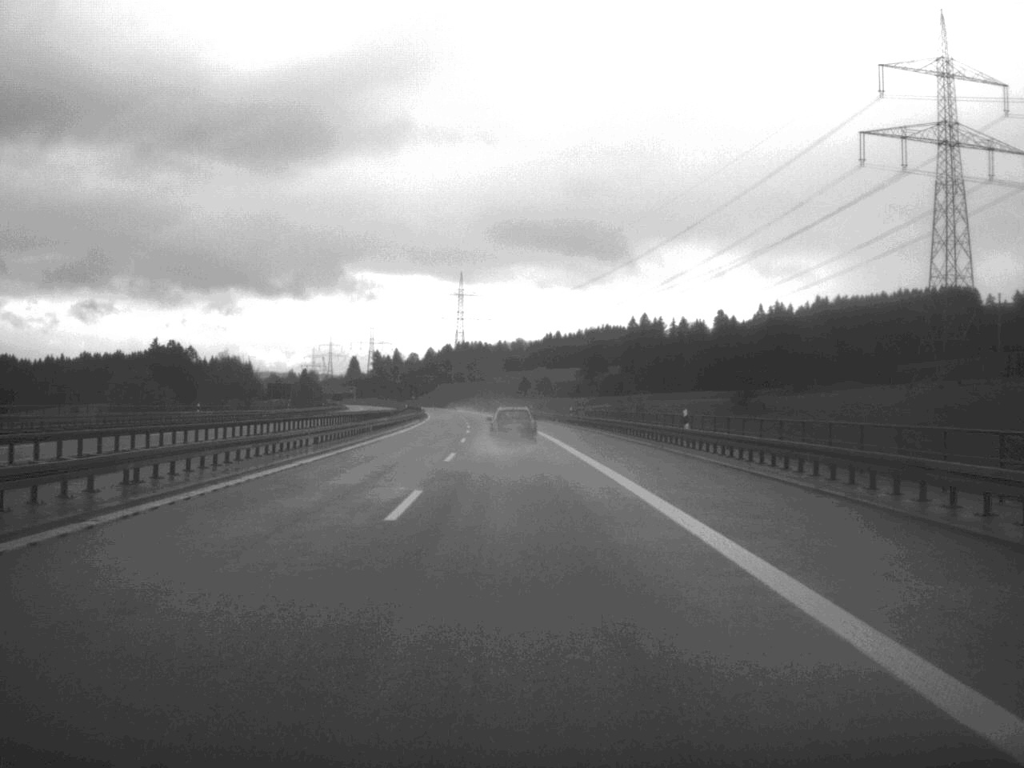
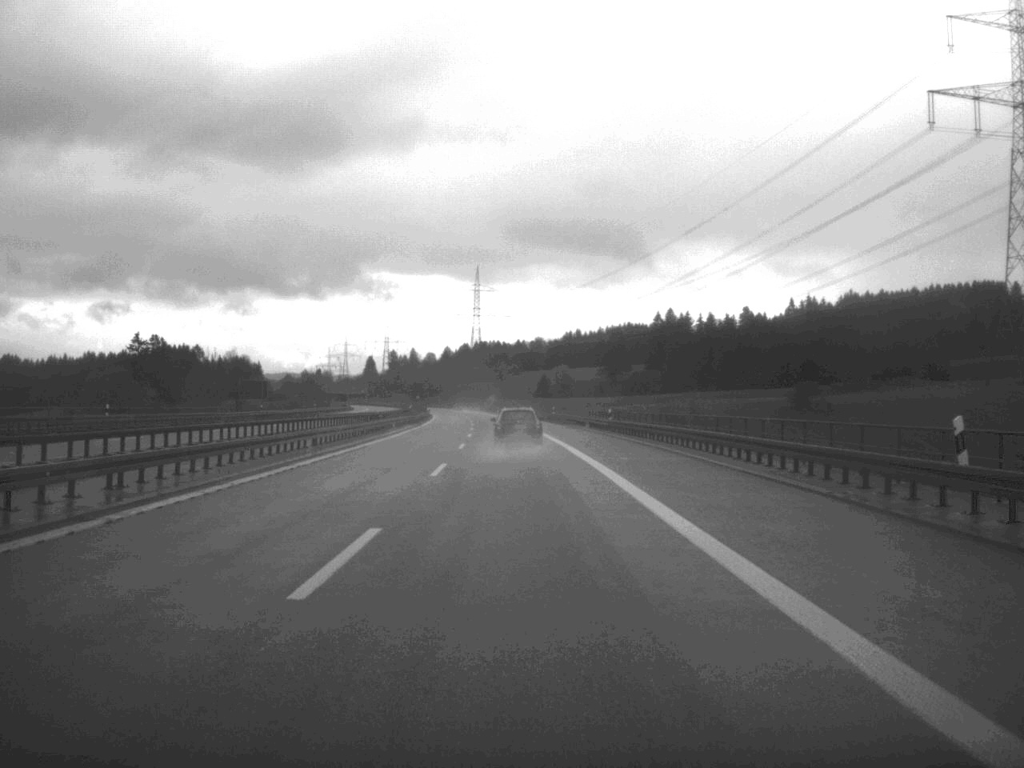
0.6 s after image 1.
(-0.2, +24.6) m; -1°
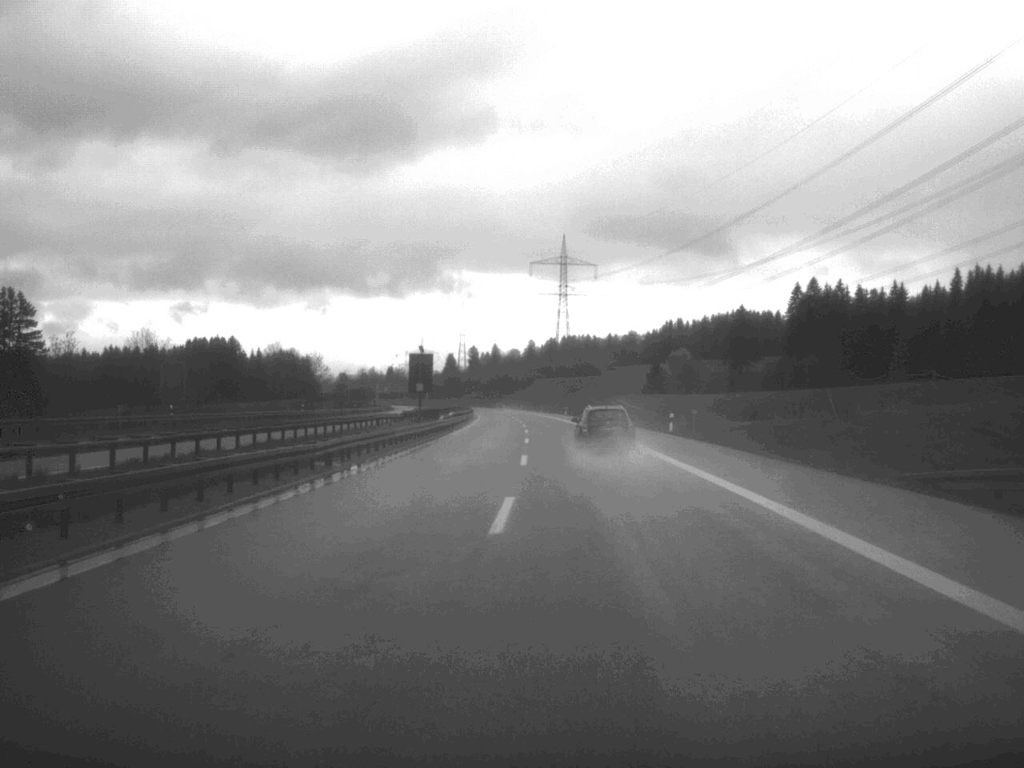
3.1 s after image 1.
(-3.7, +101.4) m; -4°
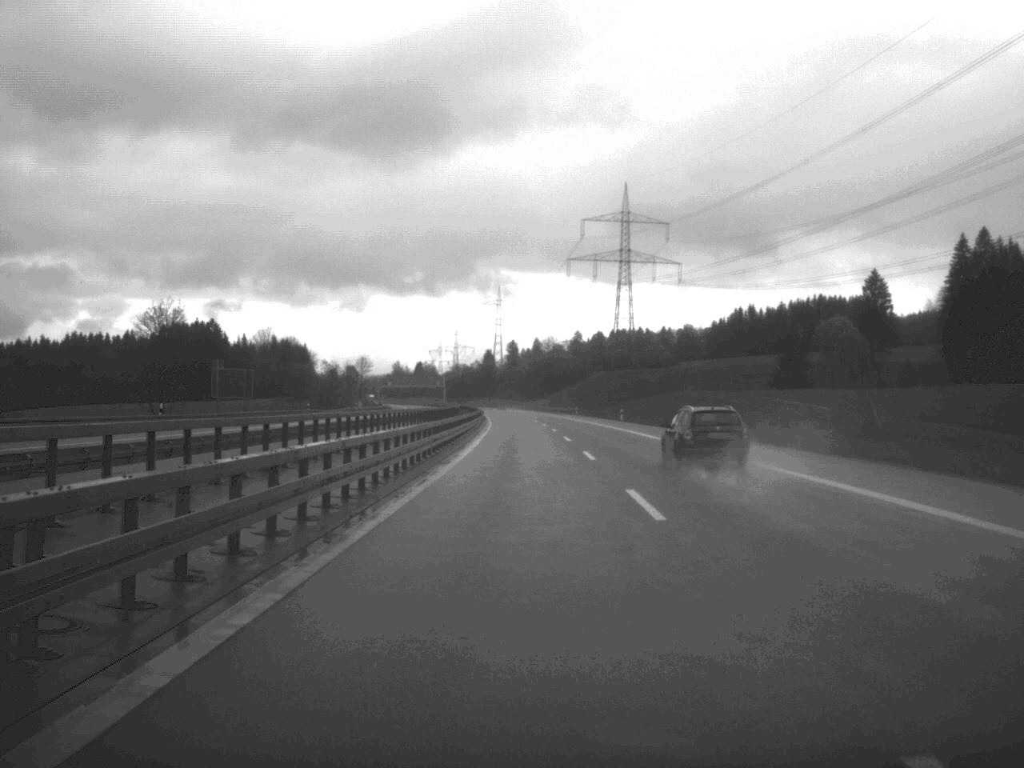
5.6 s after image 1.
(-2.0, +103.6) m; -2°
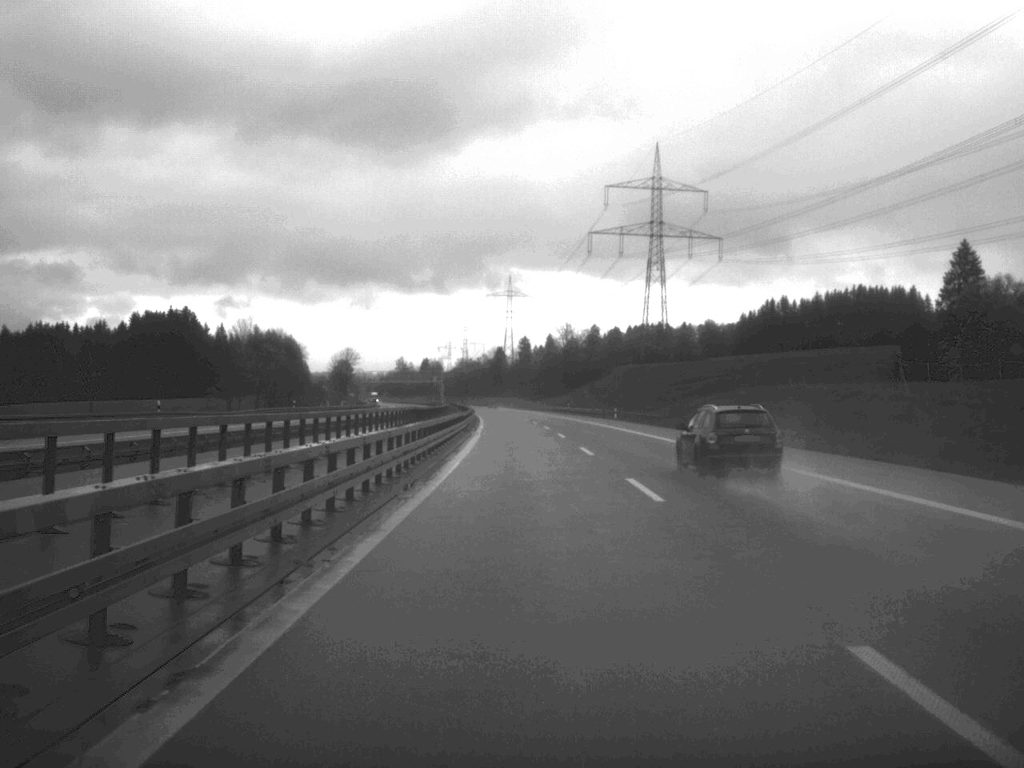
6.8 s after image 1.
(-0.2, +50.4) m; -1°
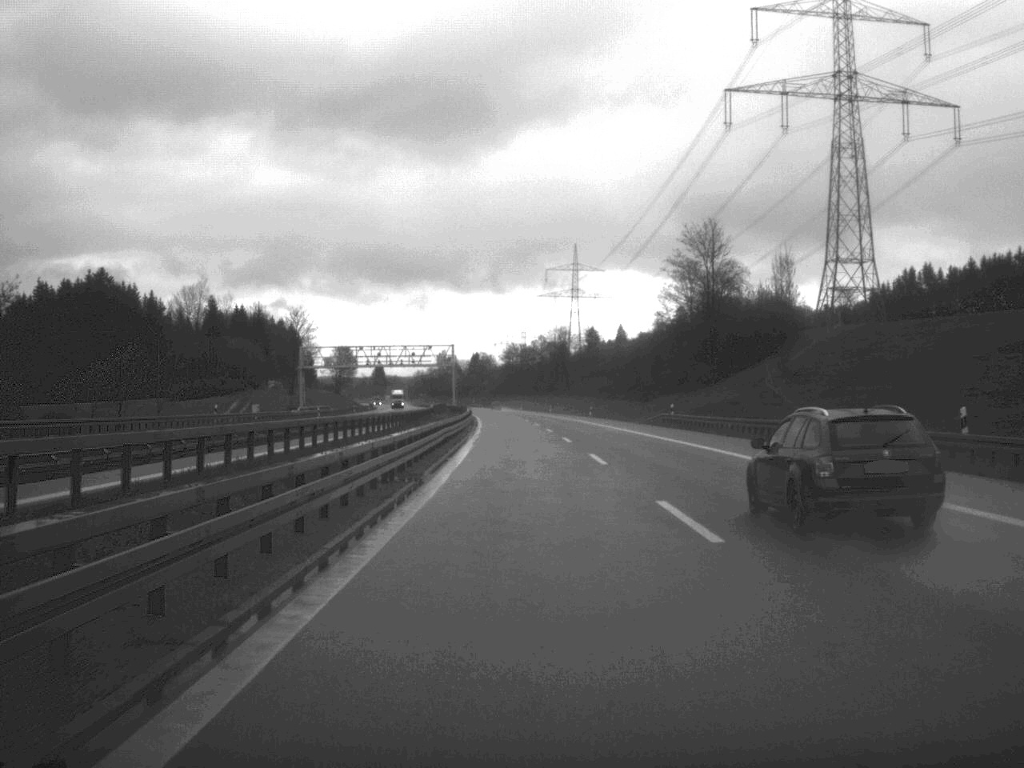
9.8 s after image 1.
(-3.1, +129.2) m; -3°
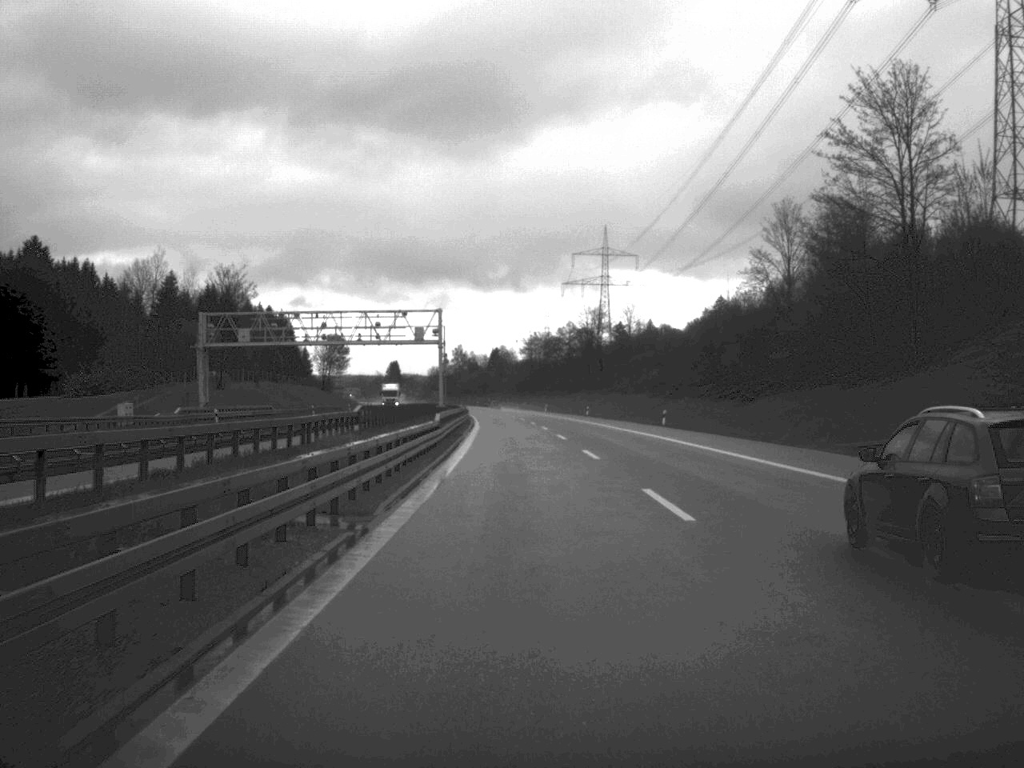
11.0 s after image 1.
(-0.5, +50.6) m; -1°
